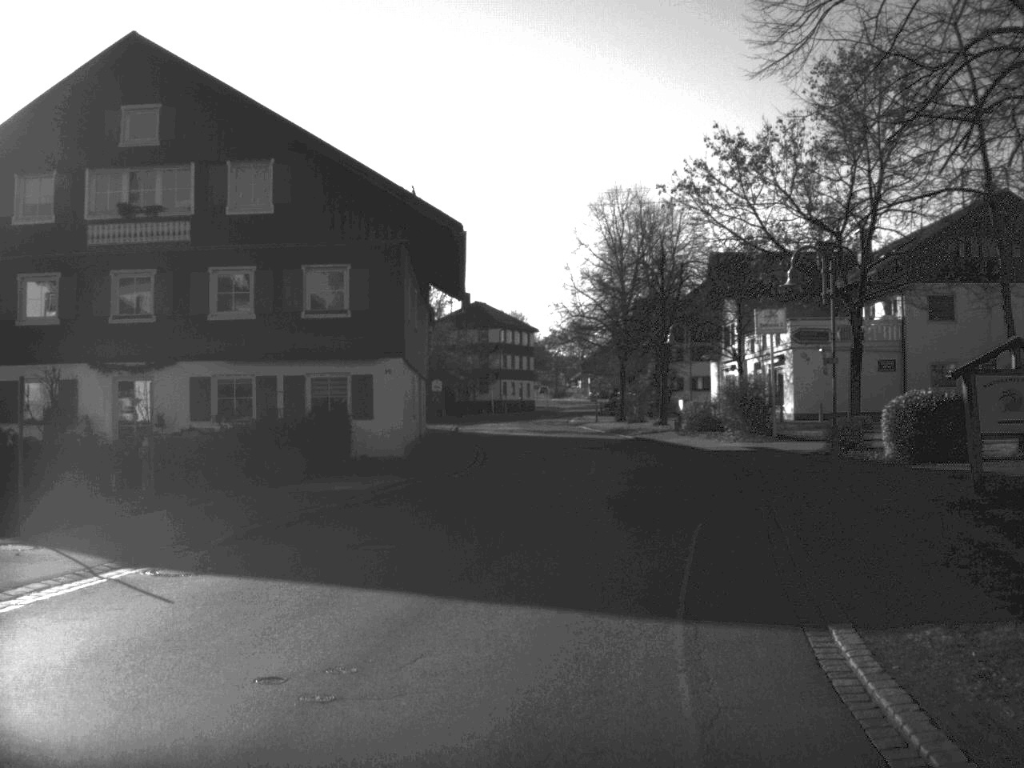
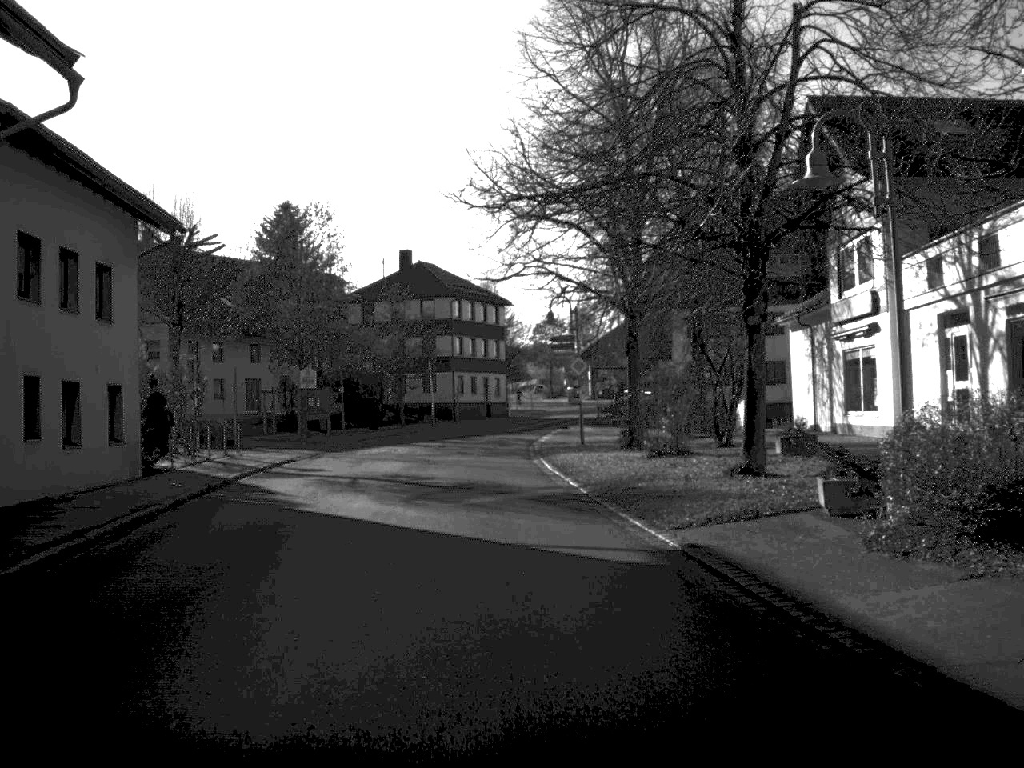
(+2.4, +36.6) m; -1°
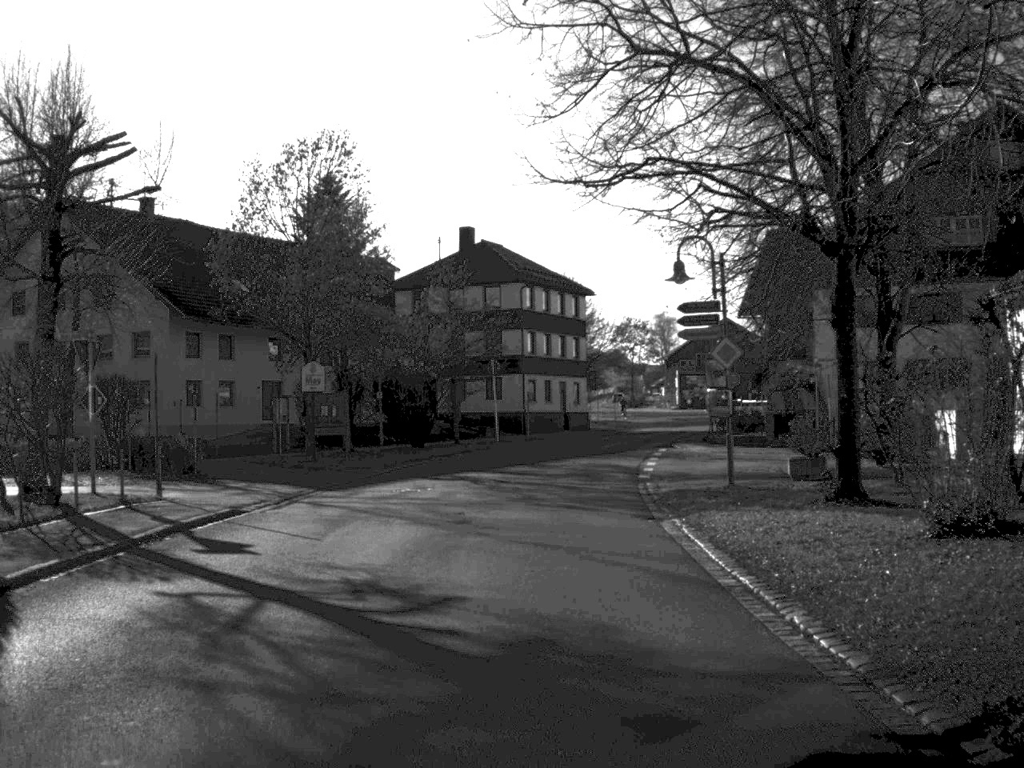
(-0.5, +14.6) m; -3°
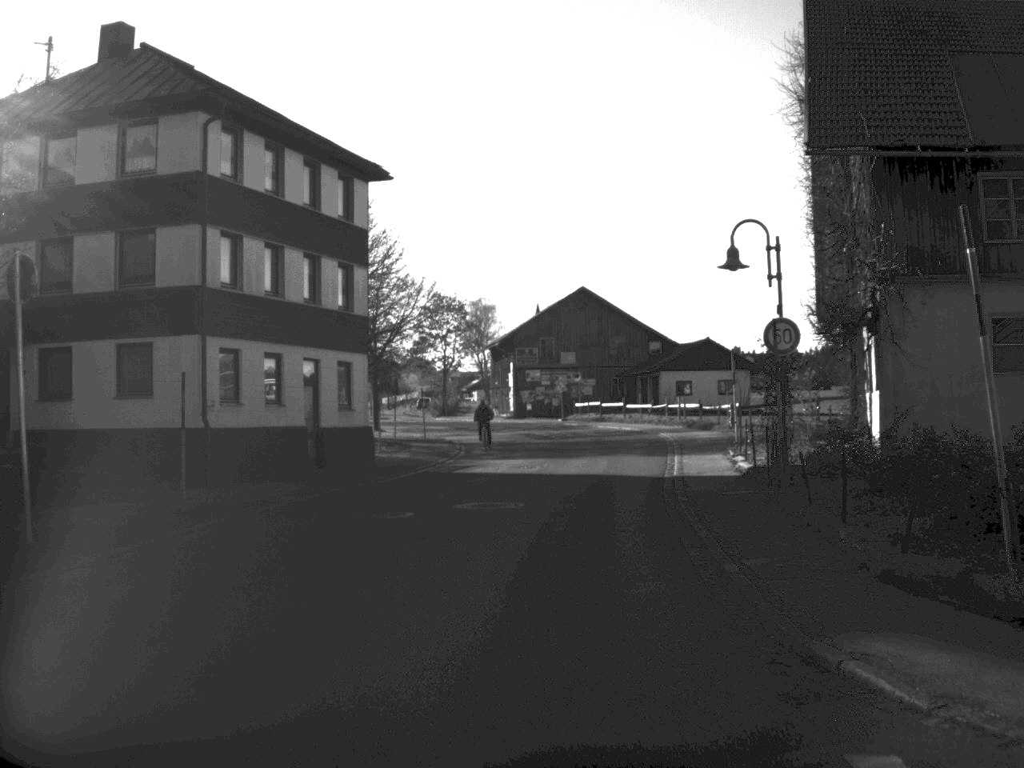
(+2.3, +38.7) m; +9°
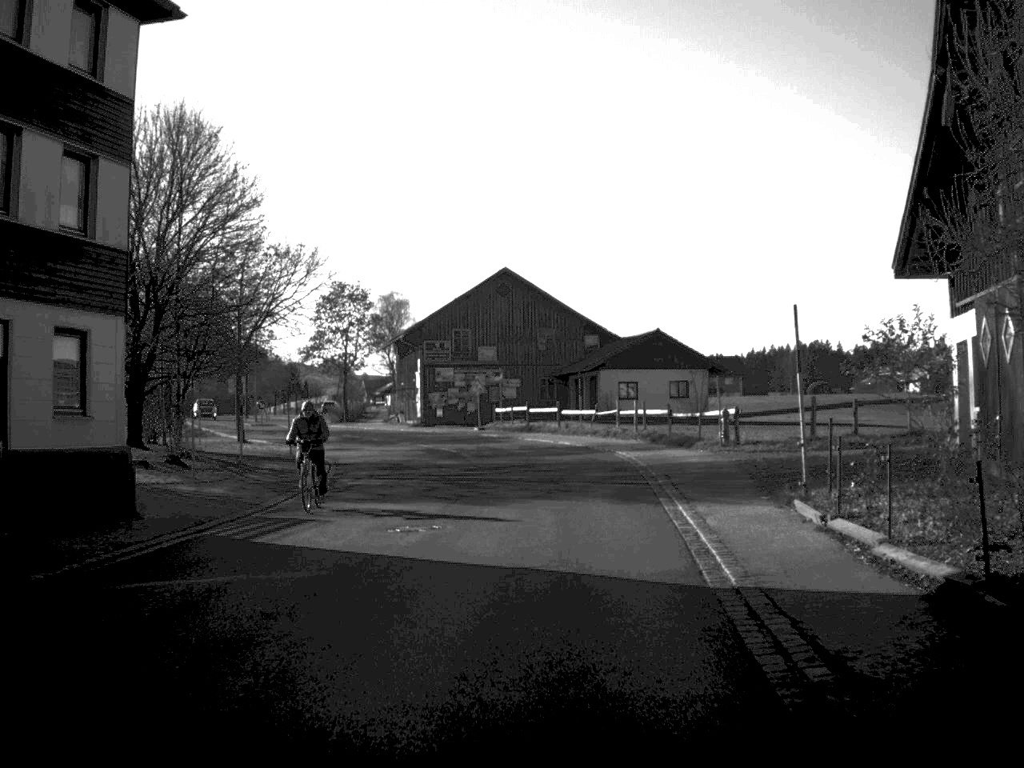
(+0.5, +15.1) m; +3°
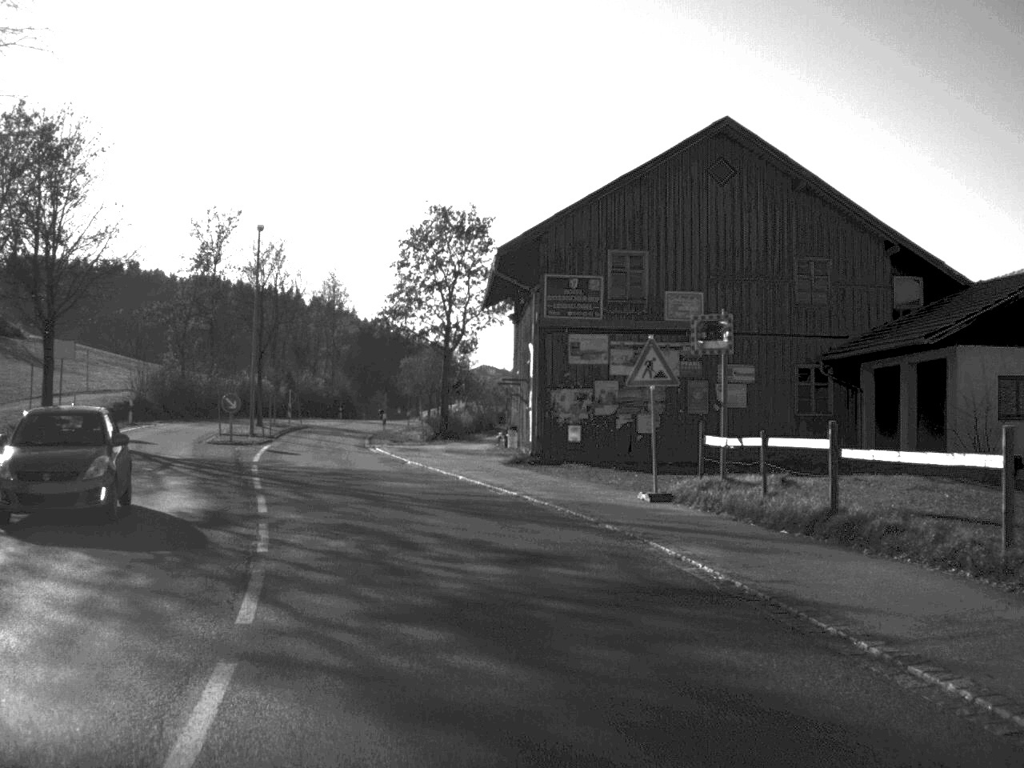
(-1.1, +40.4) m; -9°
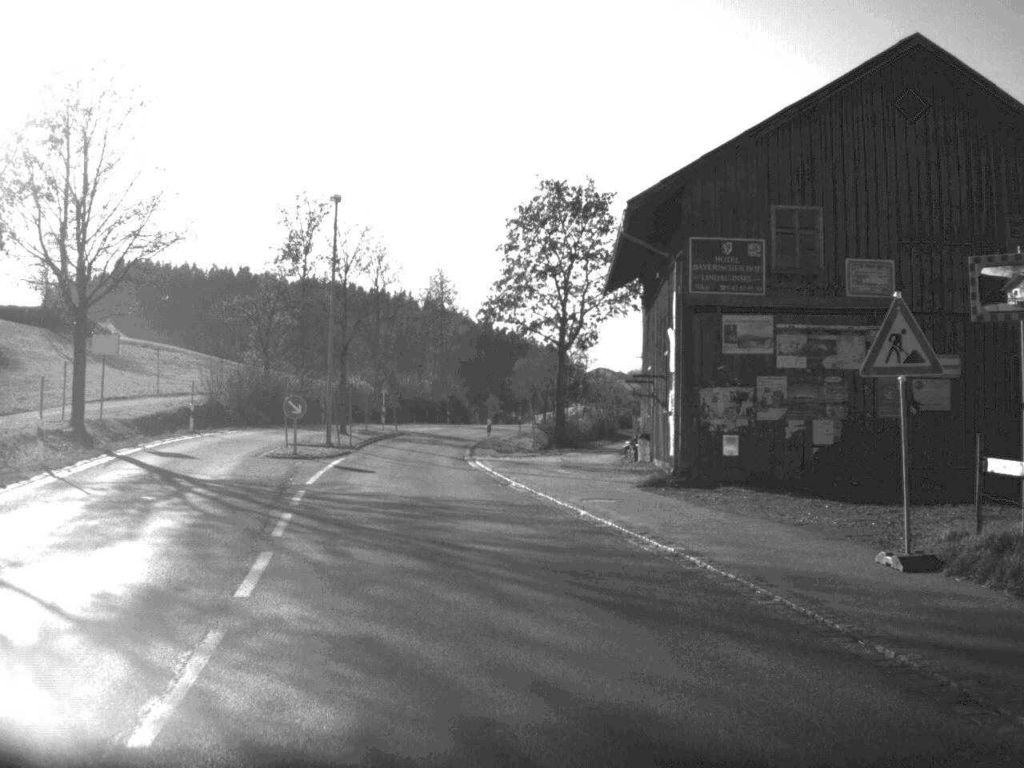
(-0.4, +7.8) m; -5°
